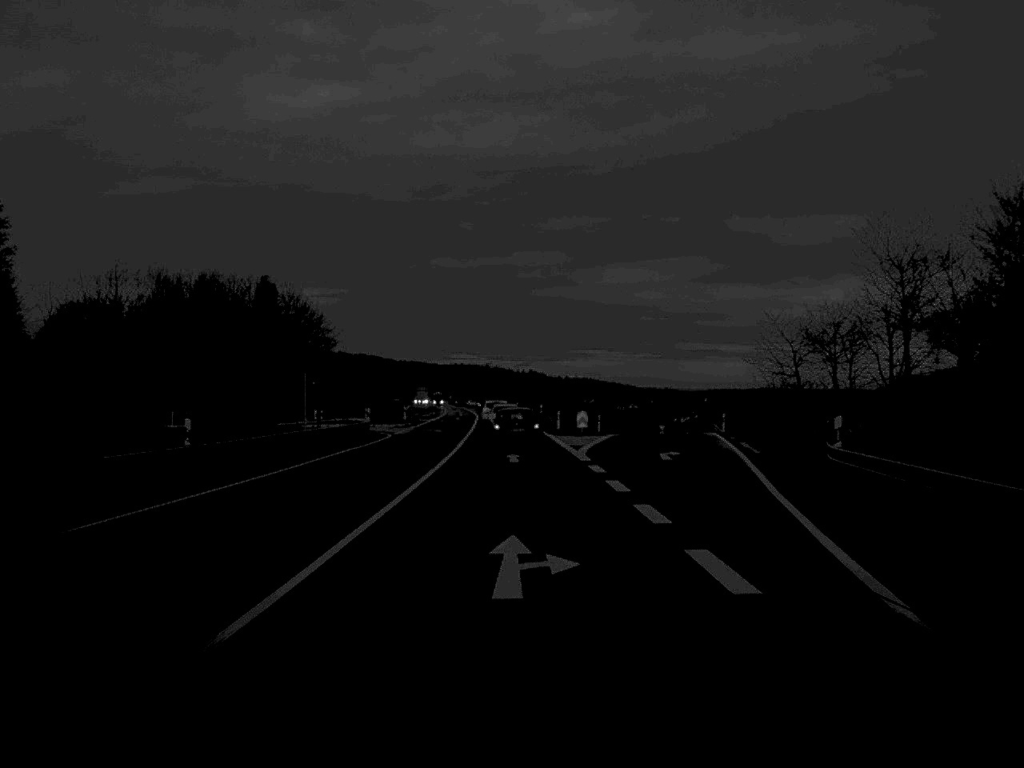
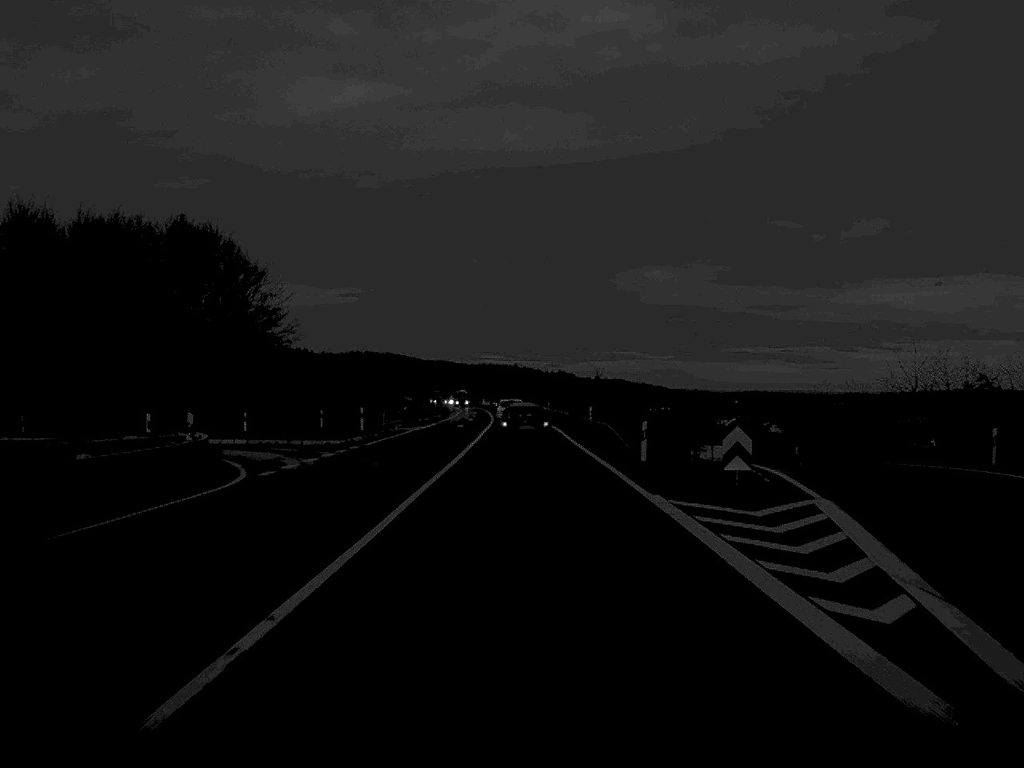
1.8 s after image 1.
(-0.4, +38.2) m; -1°
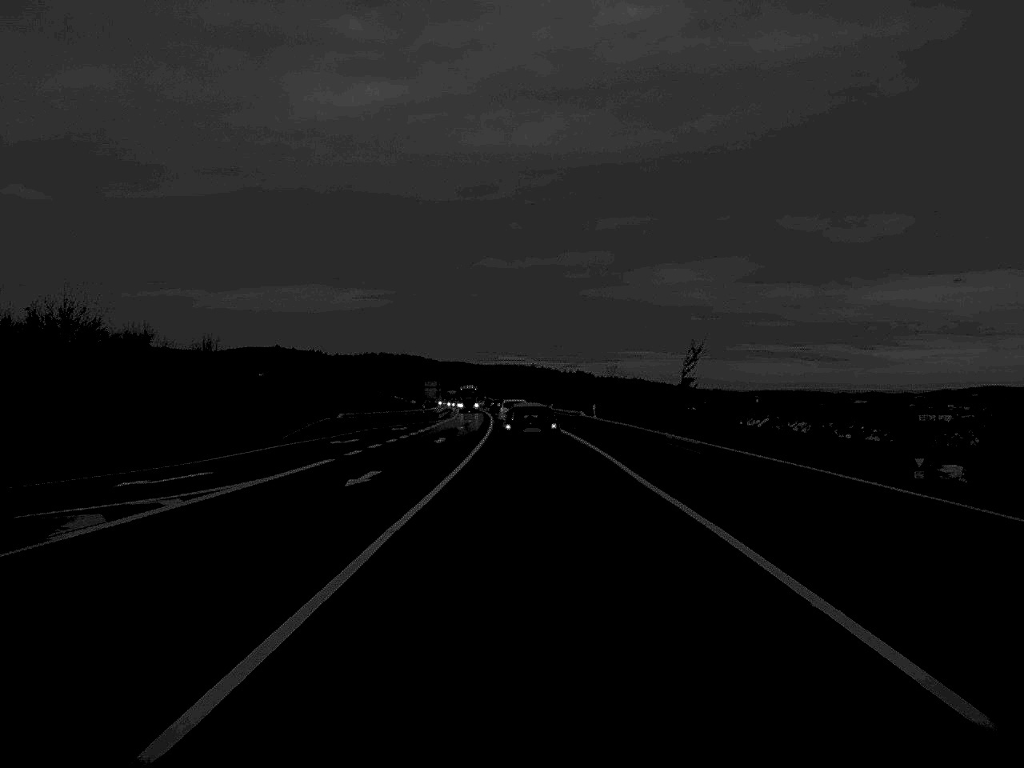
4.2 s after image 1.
(-0.3, +52.6) m; -1°
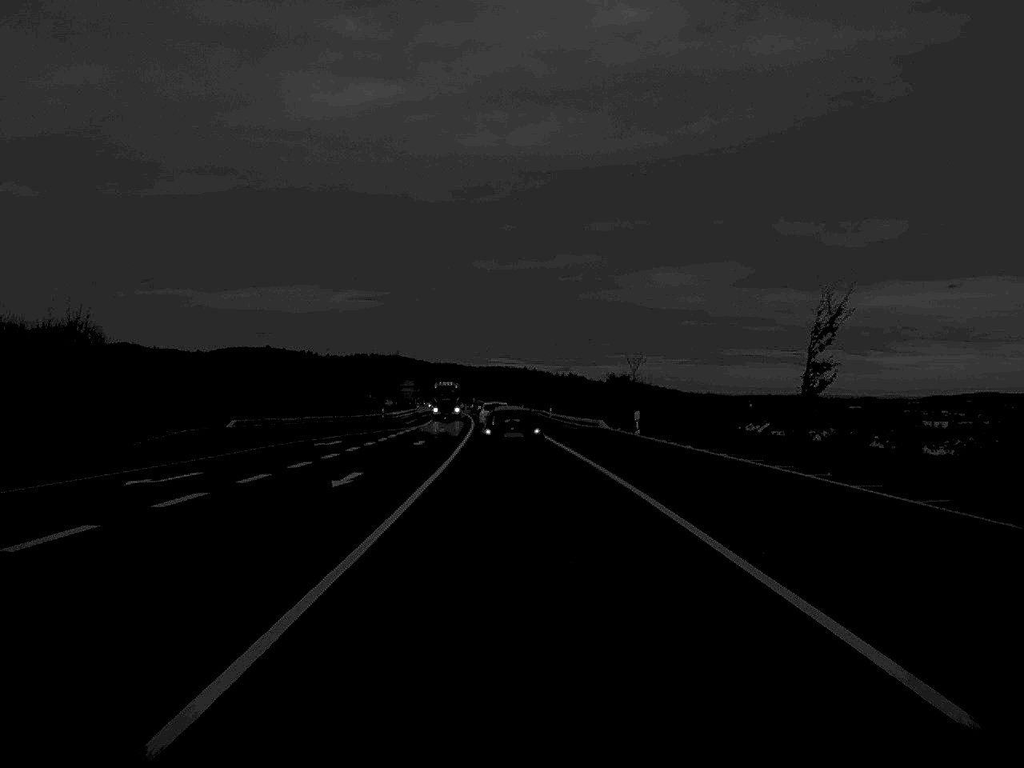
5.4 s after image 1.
(+0.1, +25.0) m; 0°
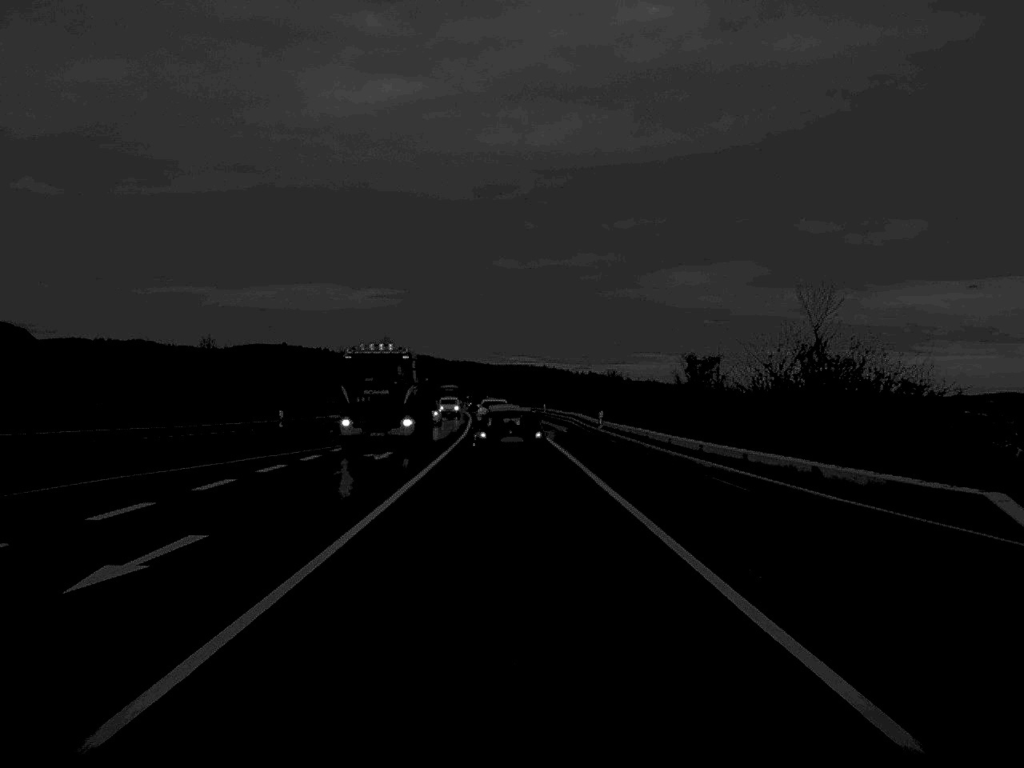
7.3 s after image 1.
(-0.2, +38.7) m; -1°
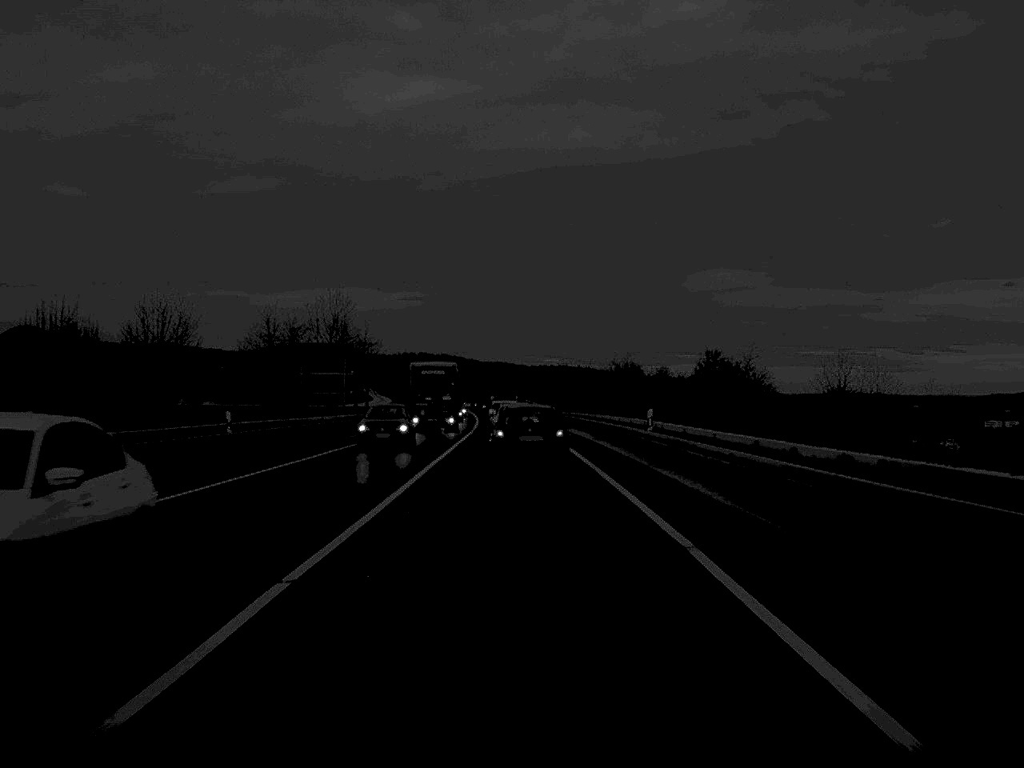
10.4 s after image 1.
(-0.9, +60.3) m; -1°
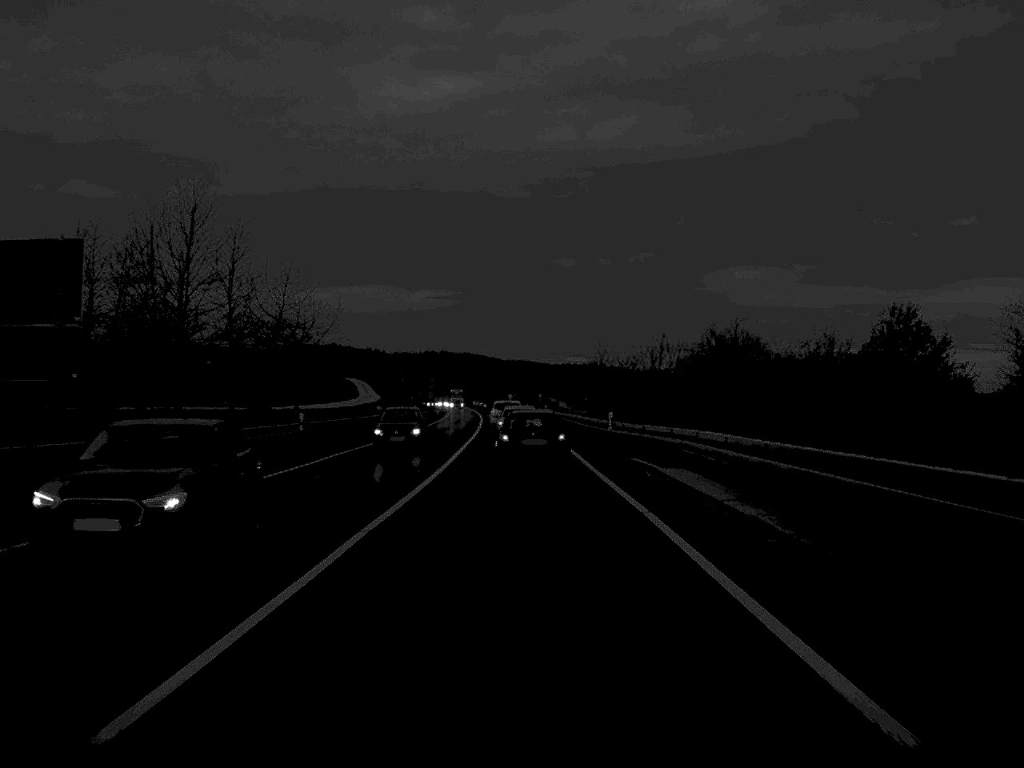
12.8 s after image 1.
(-0.4, +43.8) m; -1°
